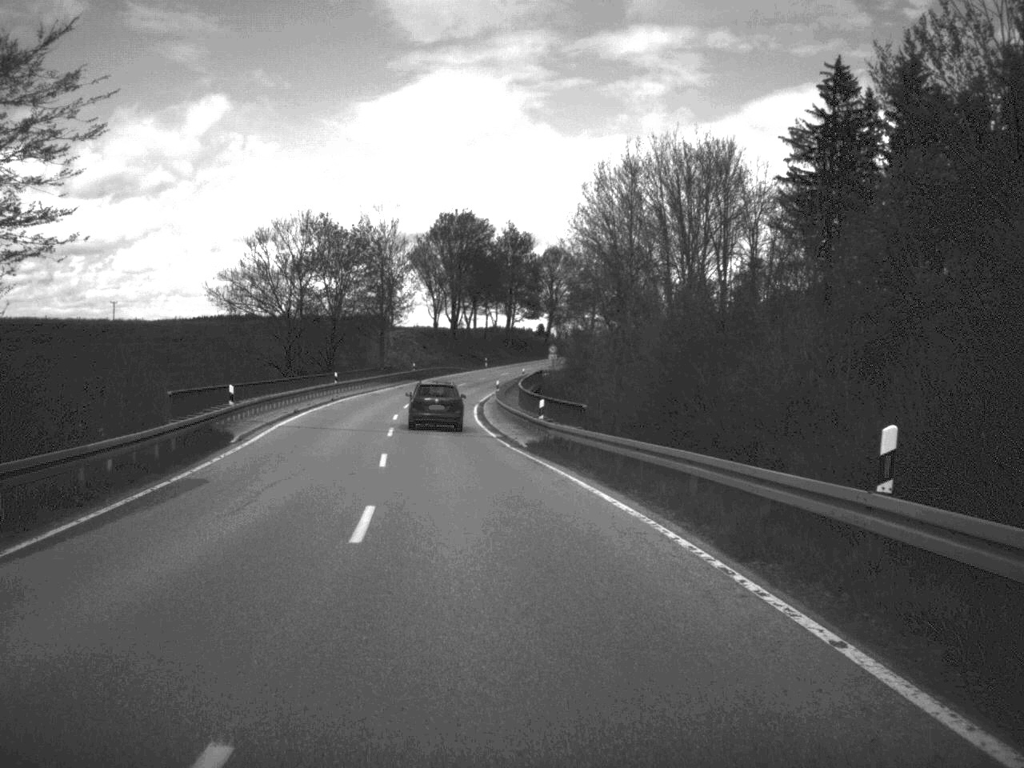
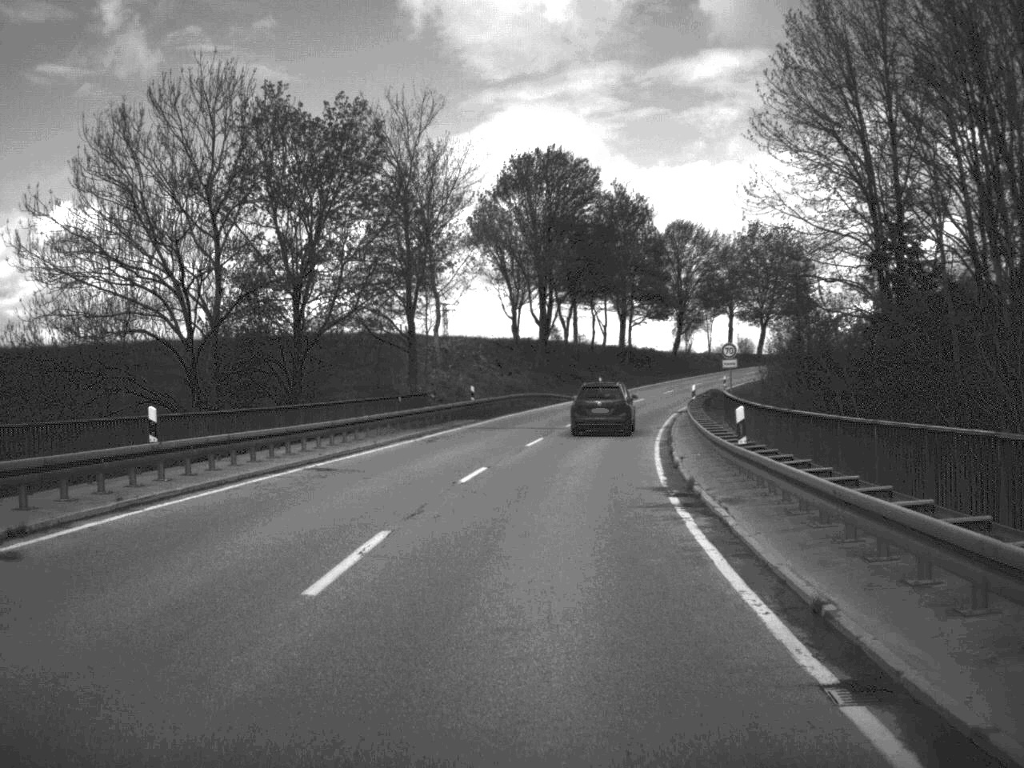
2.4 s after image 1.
(-3.4, +50.6) m; -4°
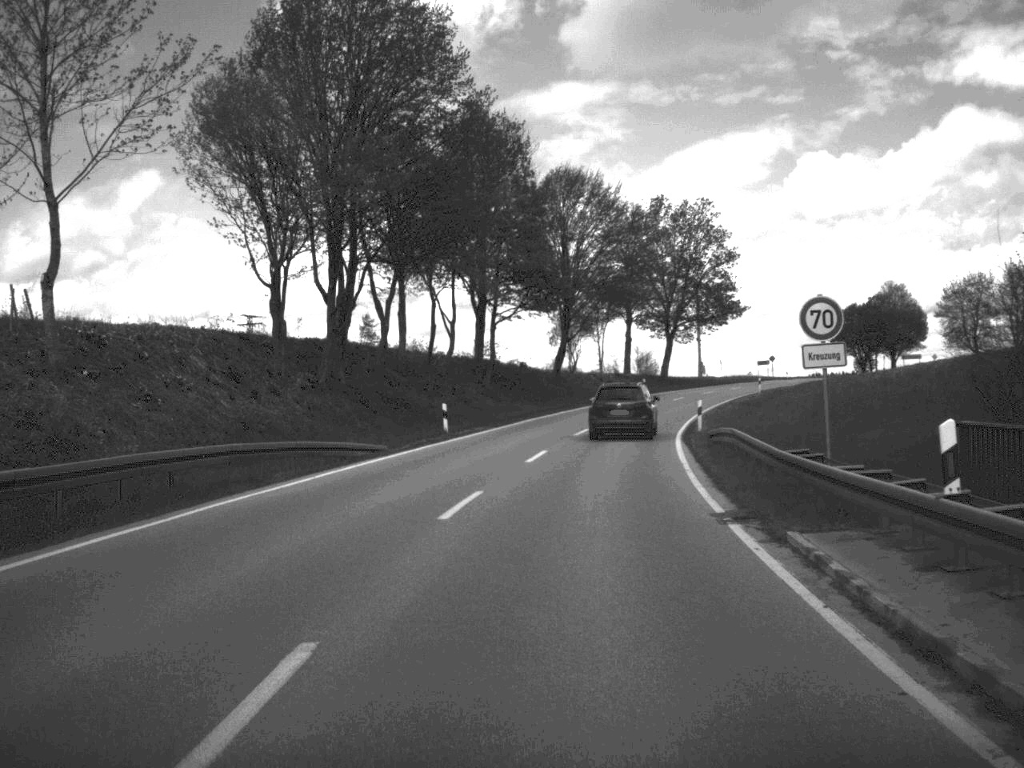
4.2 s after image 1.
(+2.2, +40.7) m; +7°
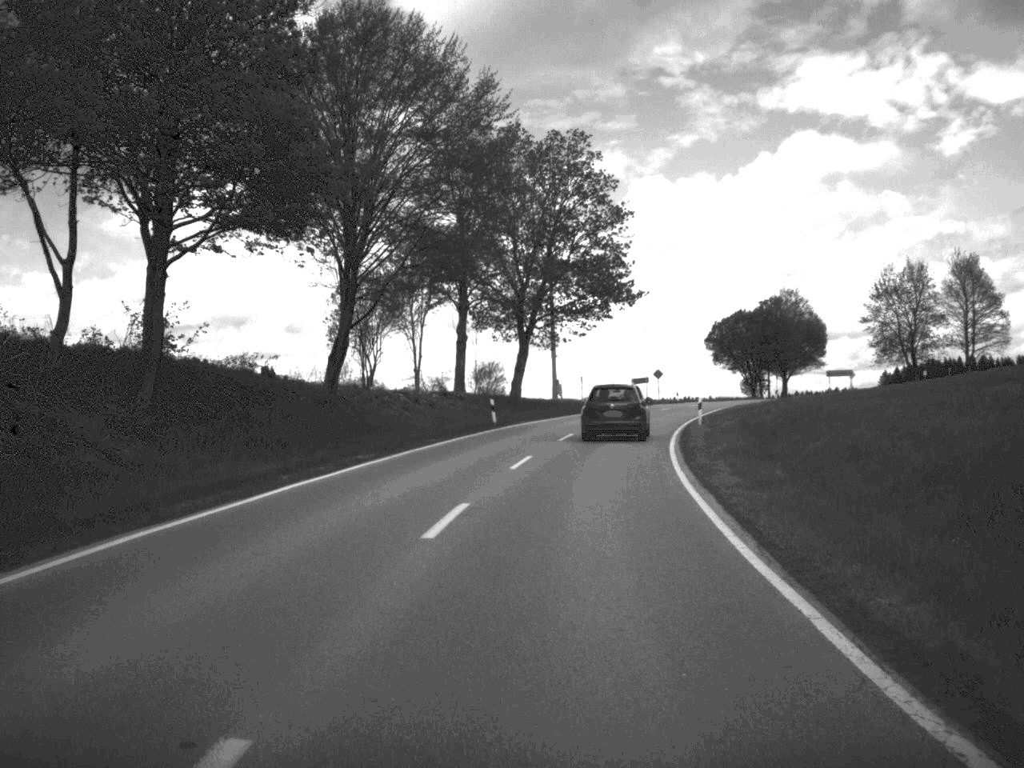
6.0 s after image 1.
(+2.4, +37.1) m; +8°
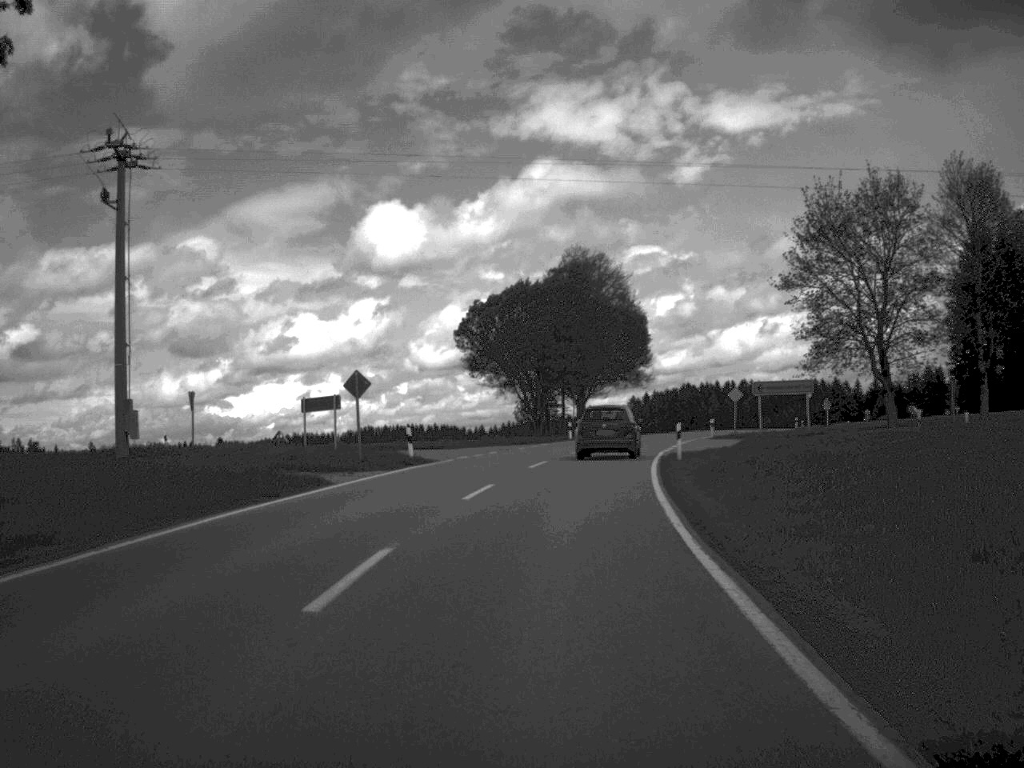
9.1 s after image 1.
(+6.7, +61.1) m; +12°
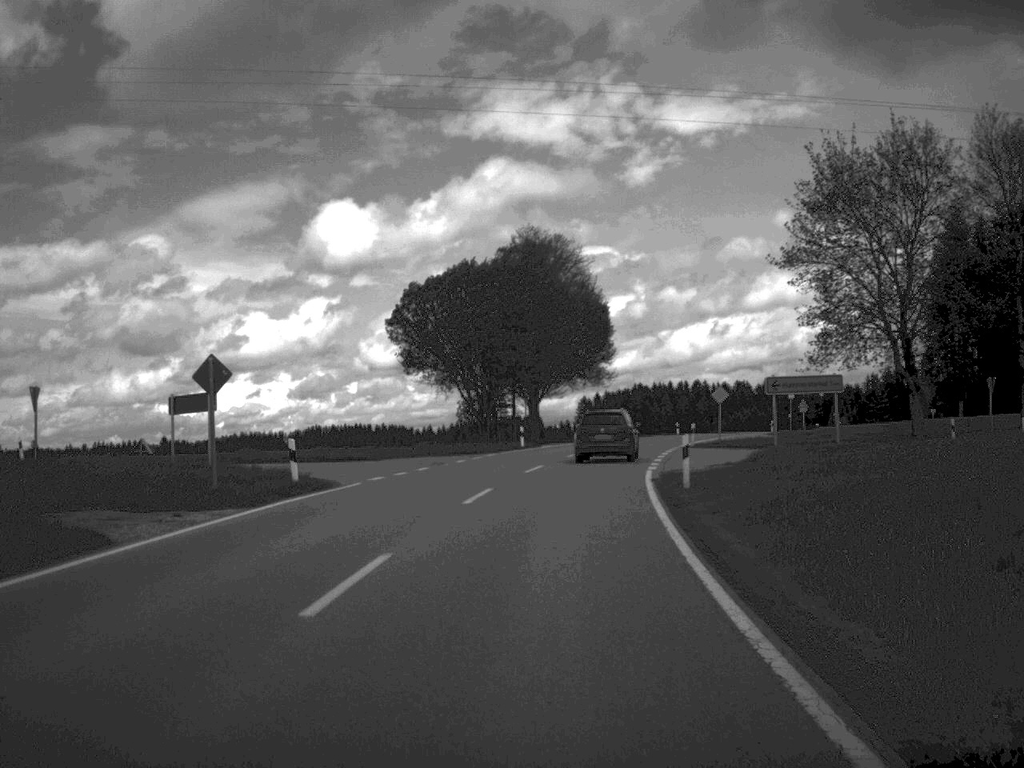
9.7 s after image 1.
(+0.2, +11.5) m; +2°
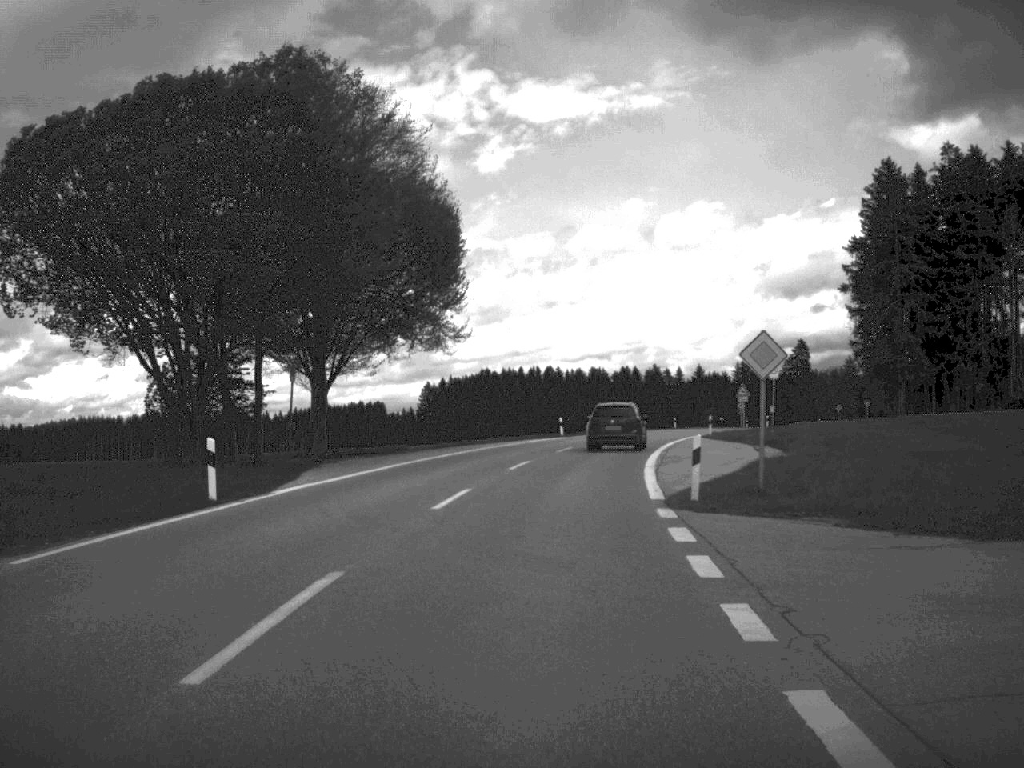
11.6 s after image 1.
(+2.2, +37.3) m; +7°
